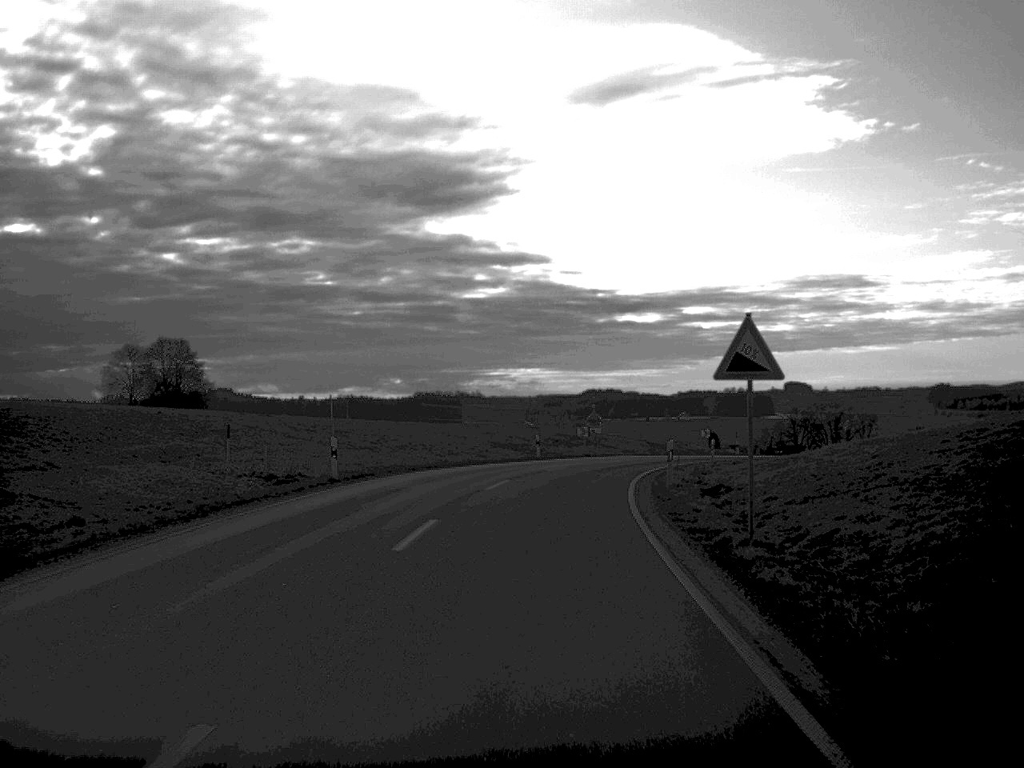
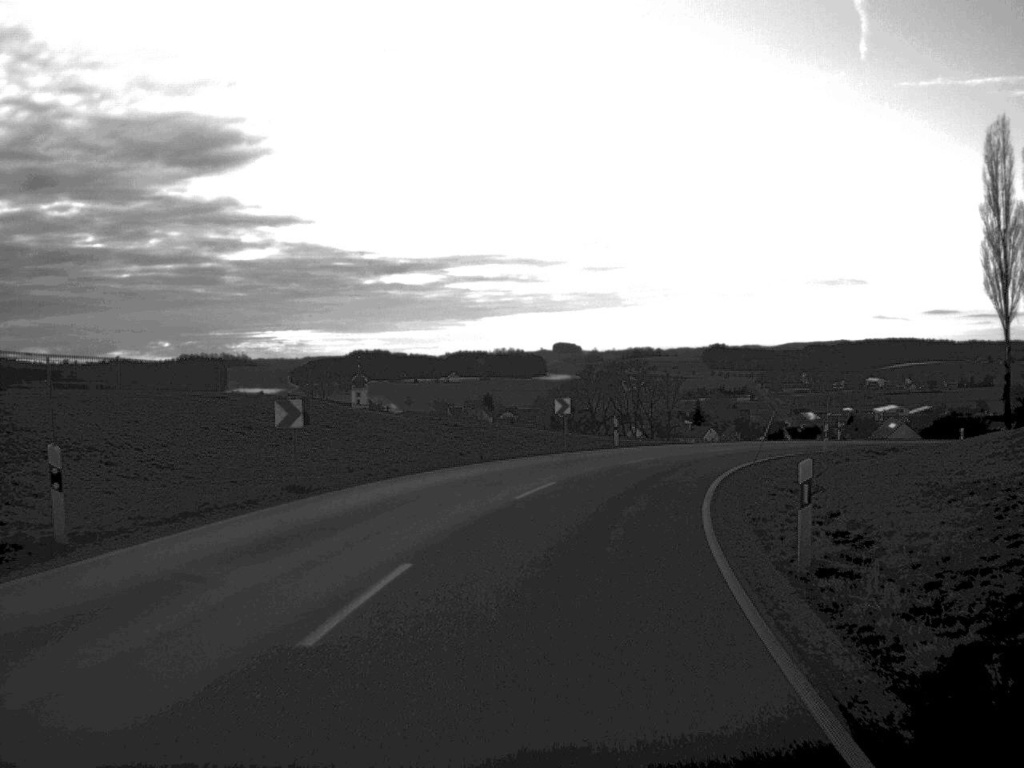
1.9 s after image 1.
(+2.9, +41.7) m; +10°
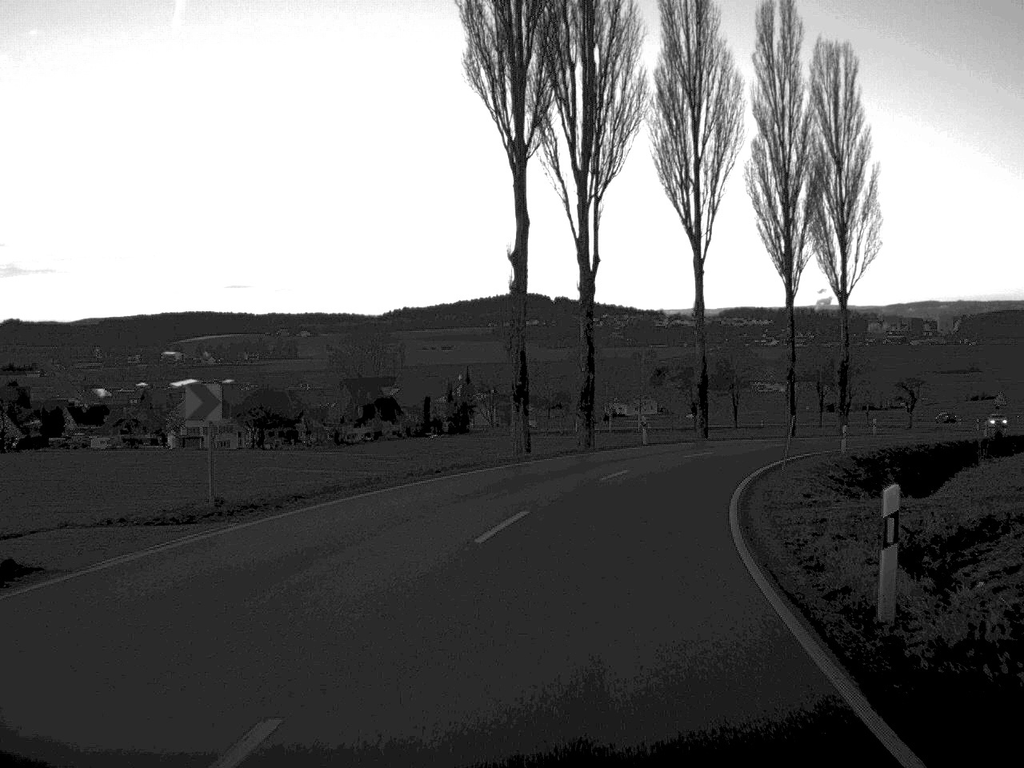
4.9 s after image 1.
(+16.9, +62.1) m; +31°
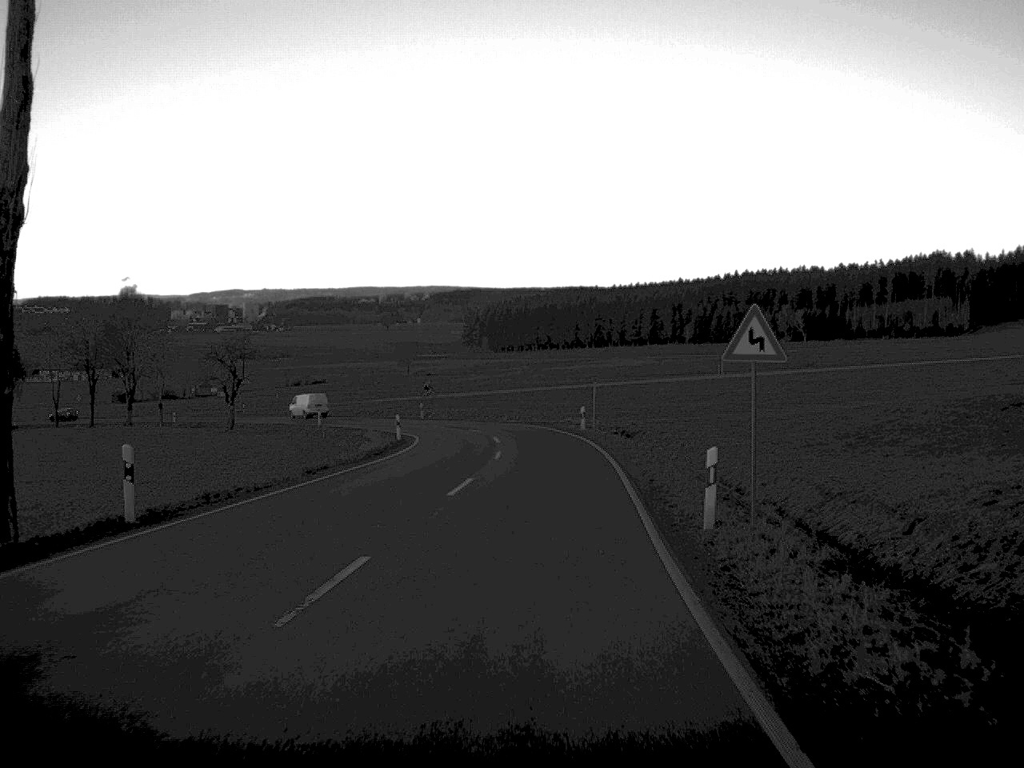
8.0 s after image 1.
(+17.5, +61.5) m; +31°
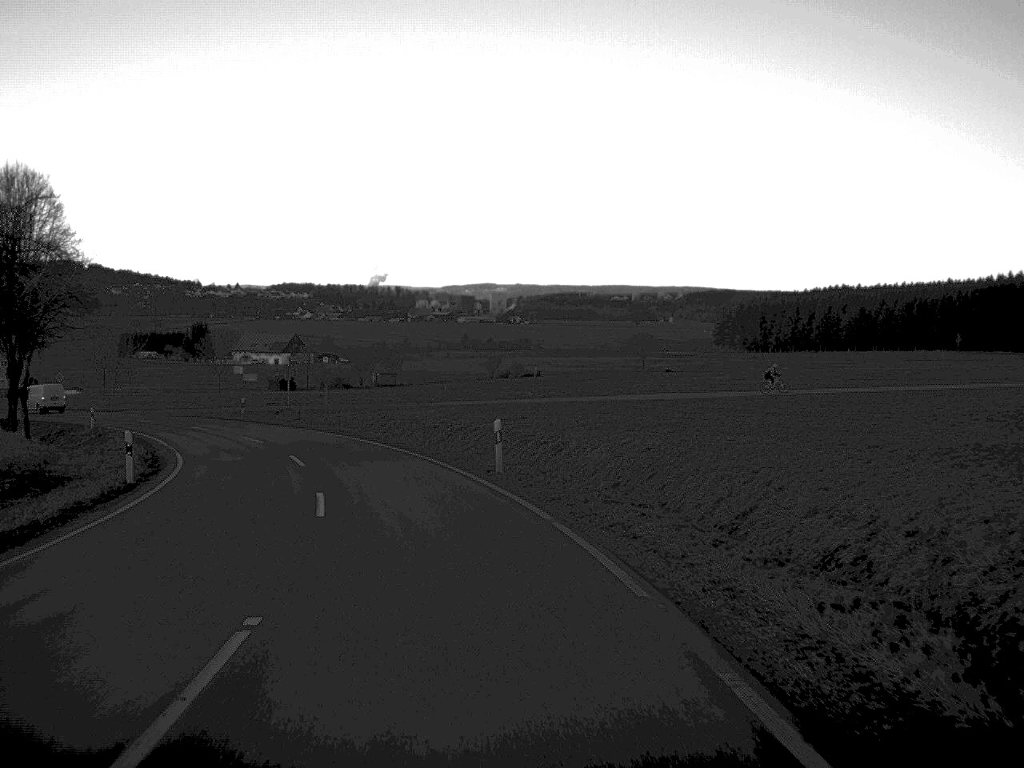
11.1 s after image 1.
(-1.9, +62.9) m; -12°
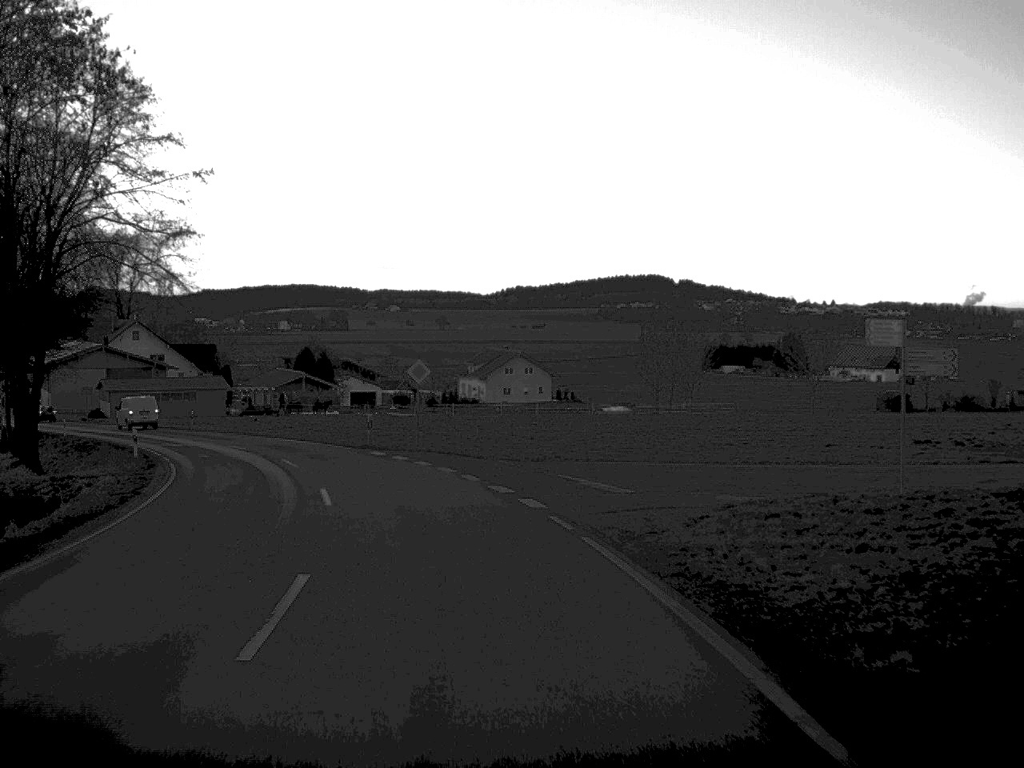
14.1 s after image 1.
(-13.0, +55.3) m; -27°
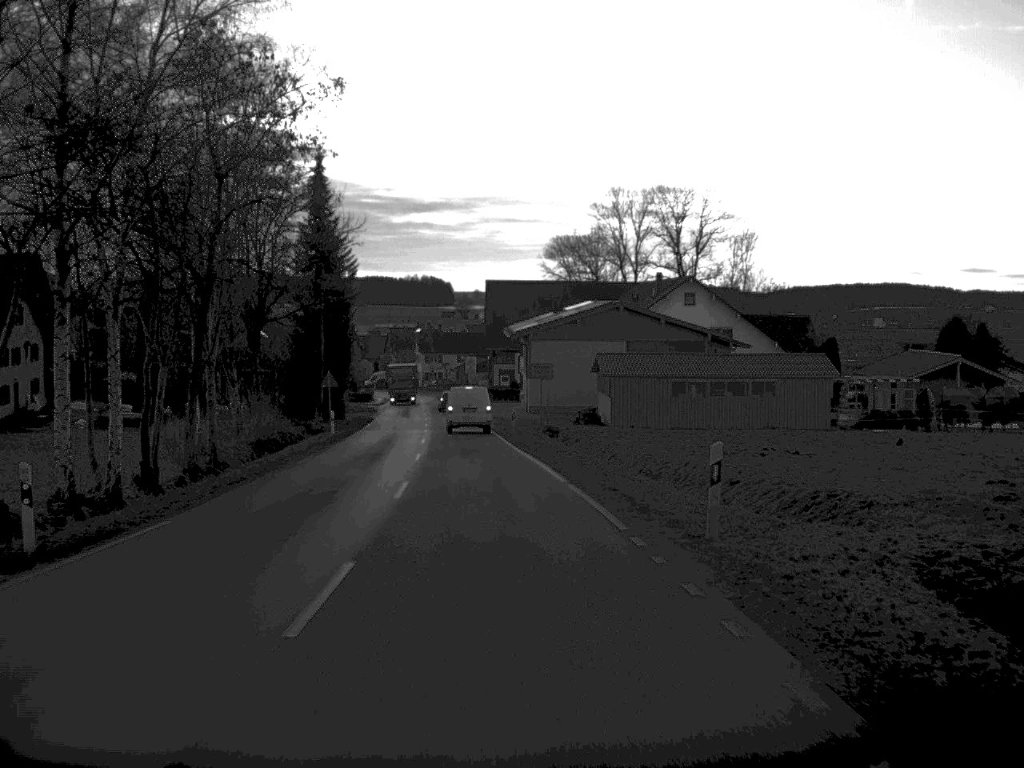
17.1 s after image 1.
(-14.0, +56.8) m; -26°
